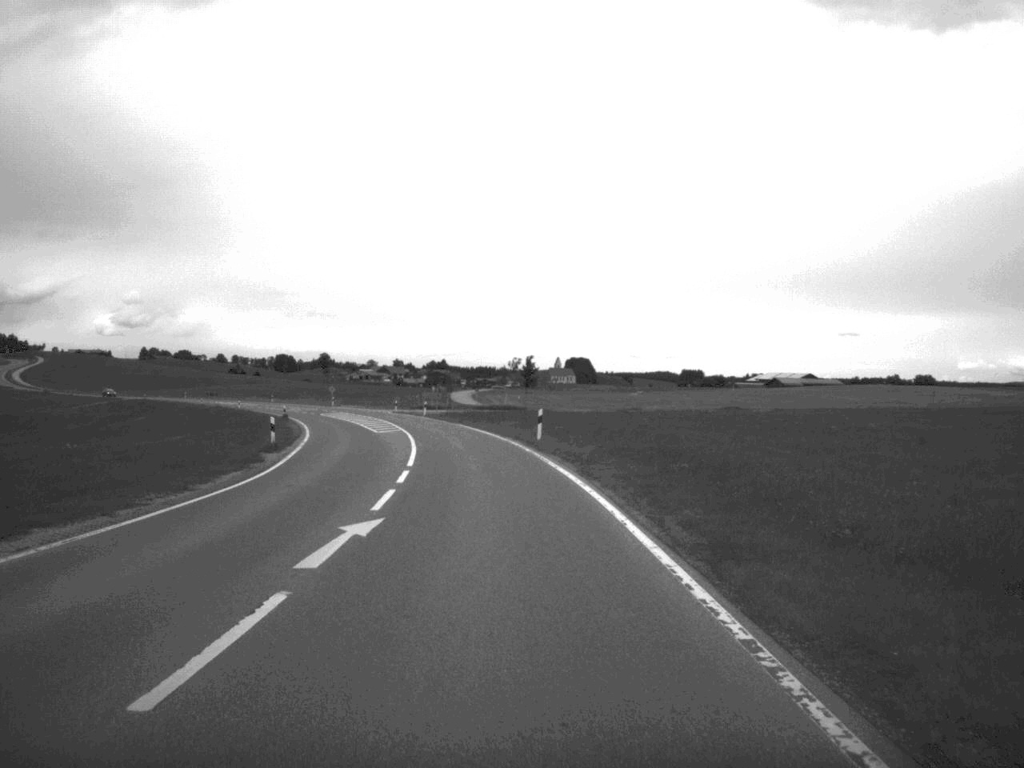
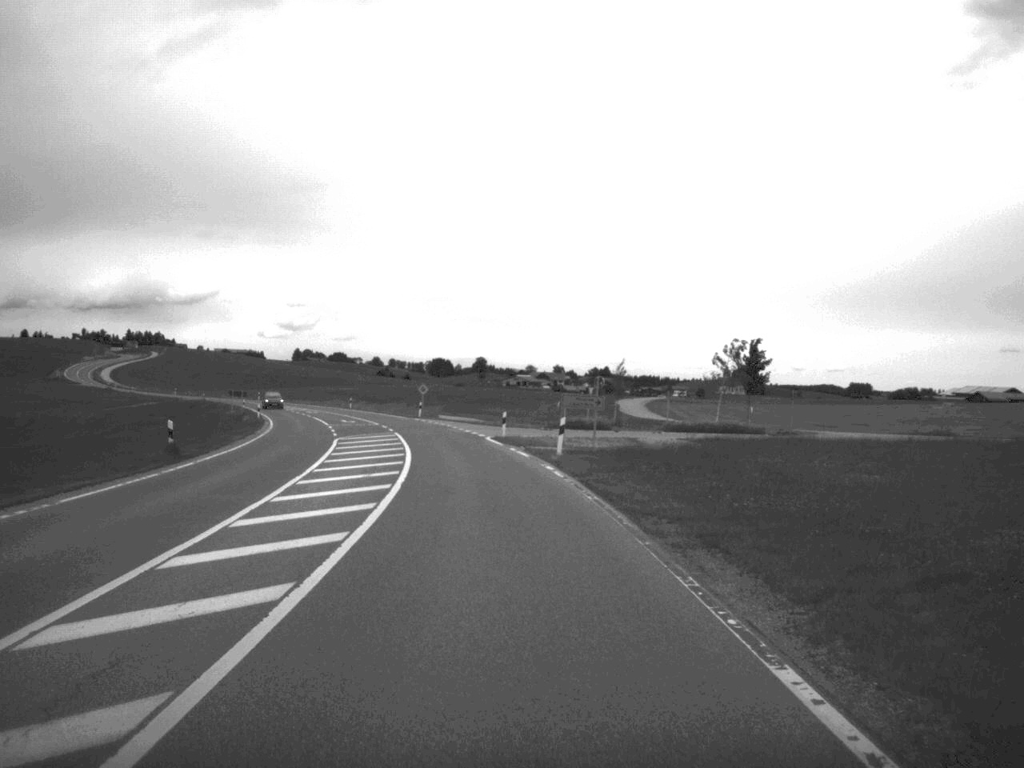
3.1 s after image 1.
(-3.9, +59.2) m; -7°
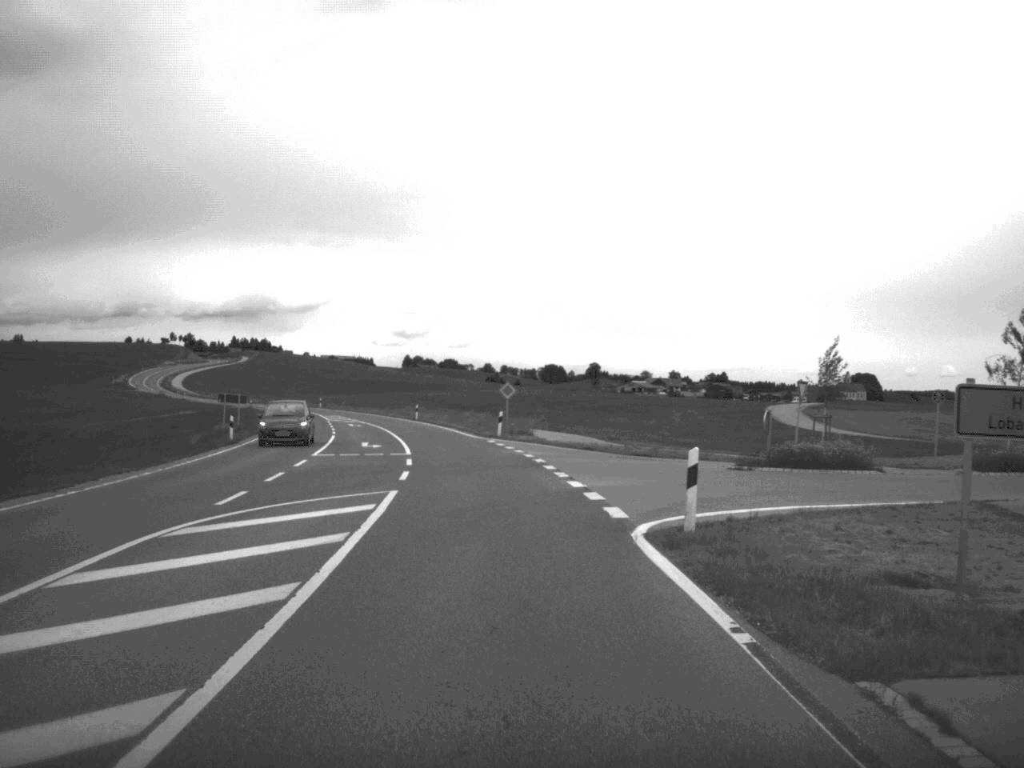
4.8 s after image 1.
(-1.4, +33.7) m; -5°
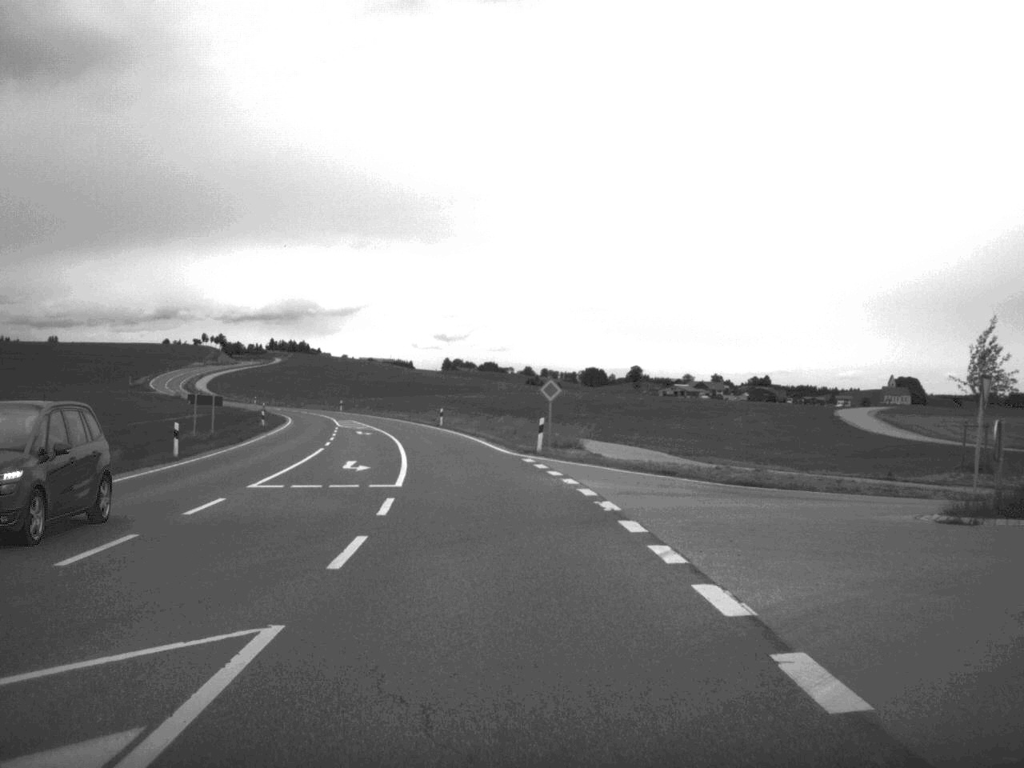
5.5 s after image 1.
(-0.2, +13.5) m; -2°
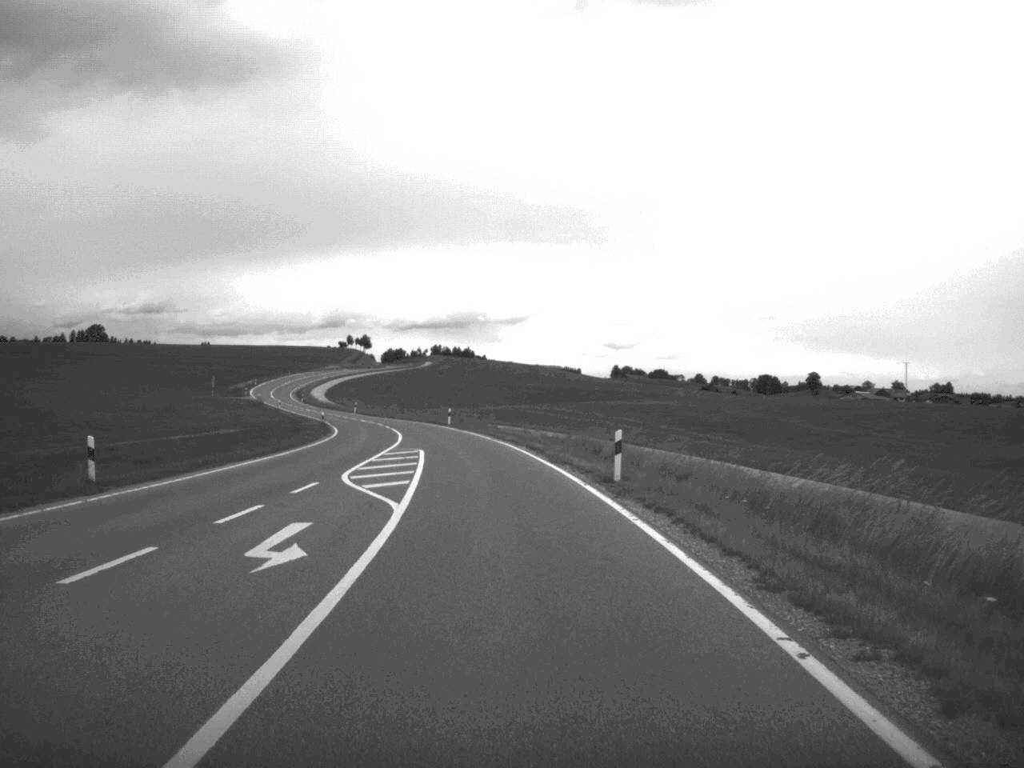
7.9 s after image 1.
(-3.2, +47.9) m; -8°
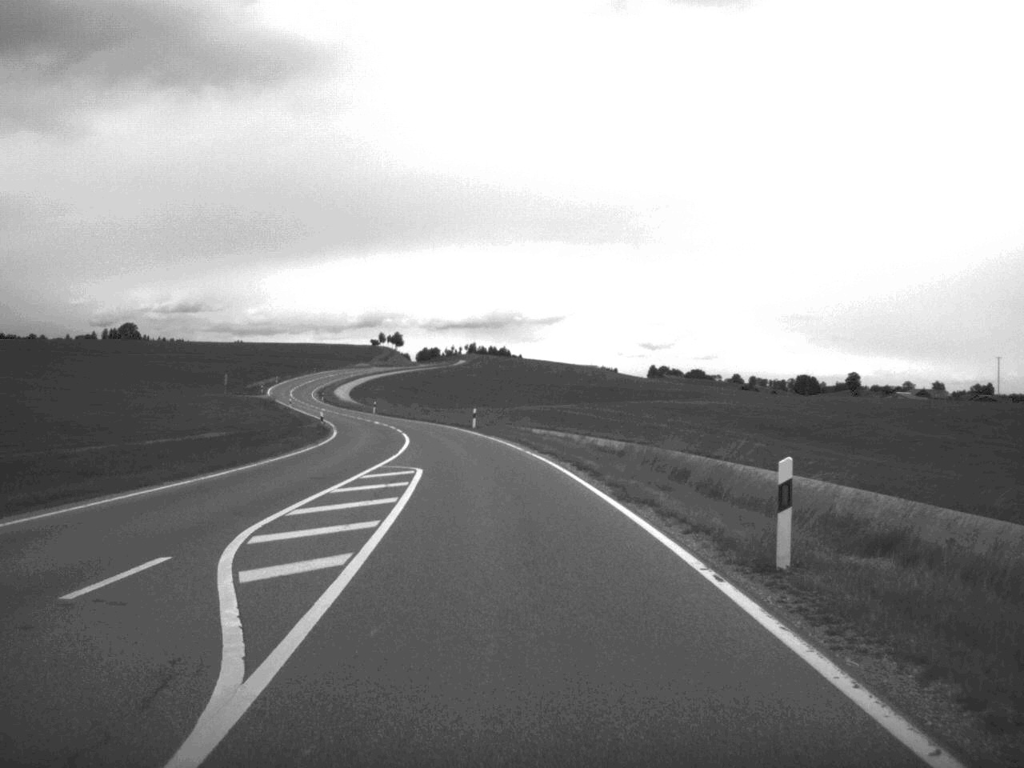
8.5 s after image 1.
(-0.2, +13.0) m; -2°
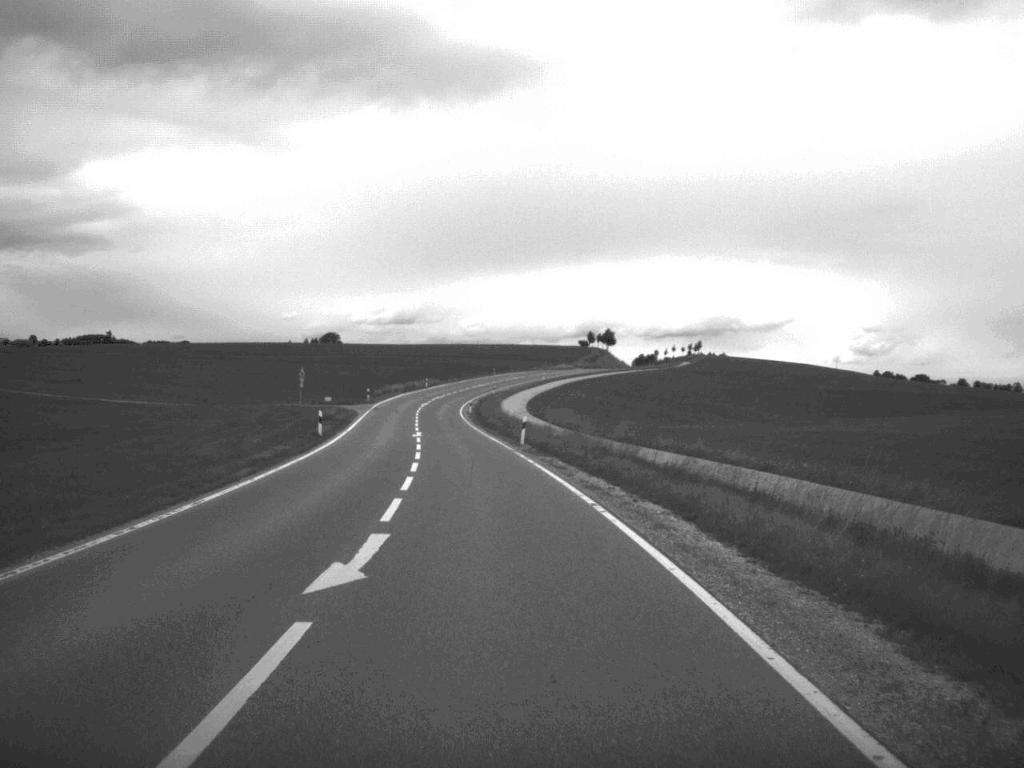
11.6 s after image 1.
(-5.4, +67.3) m; -10°
